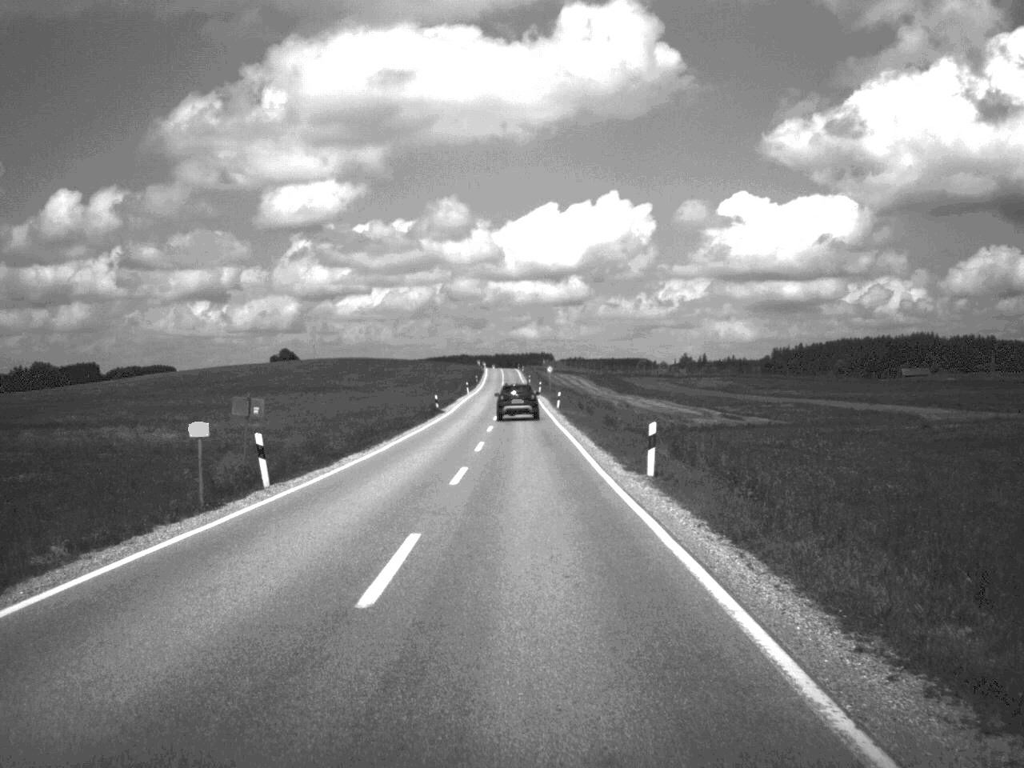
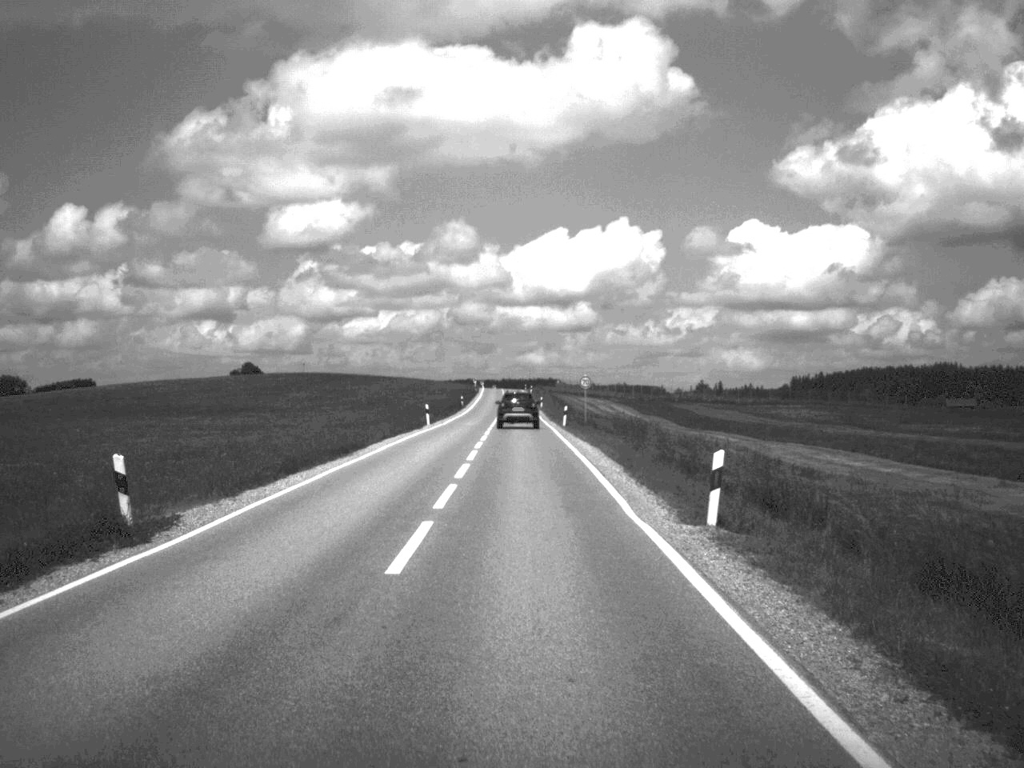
(-0.3, +57.0) m; -1°
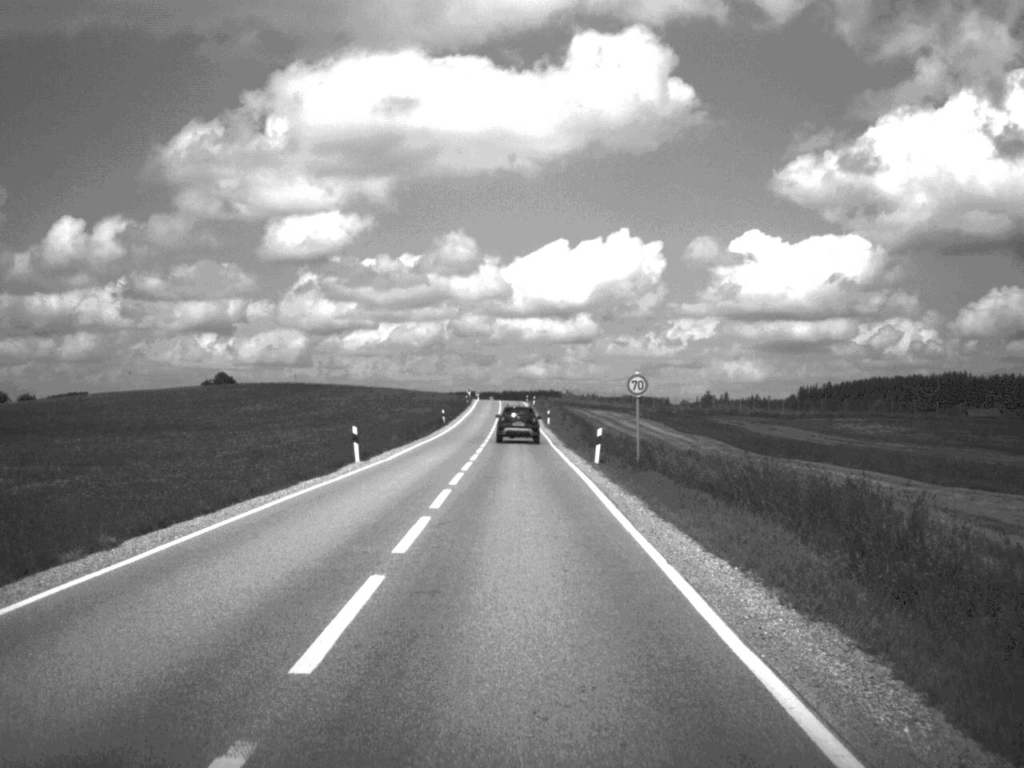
(-0.1, +27.6) m; 0°
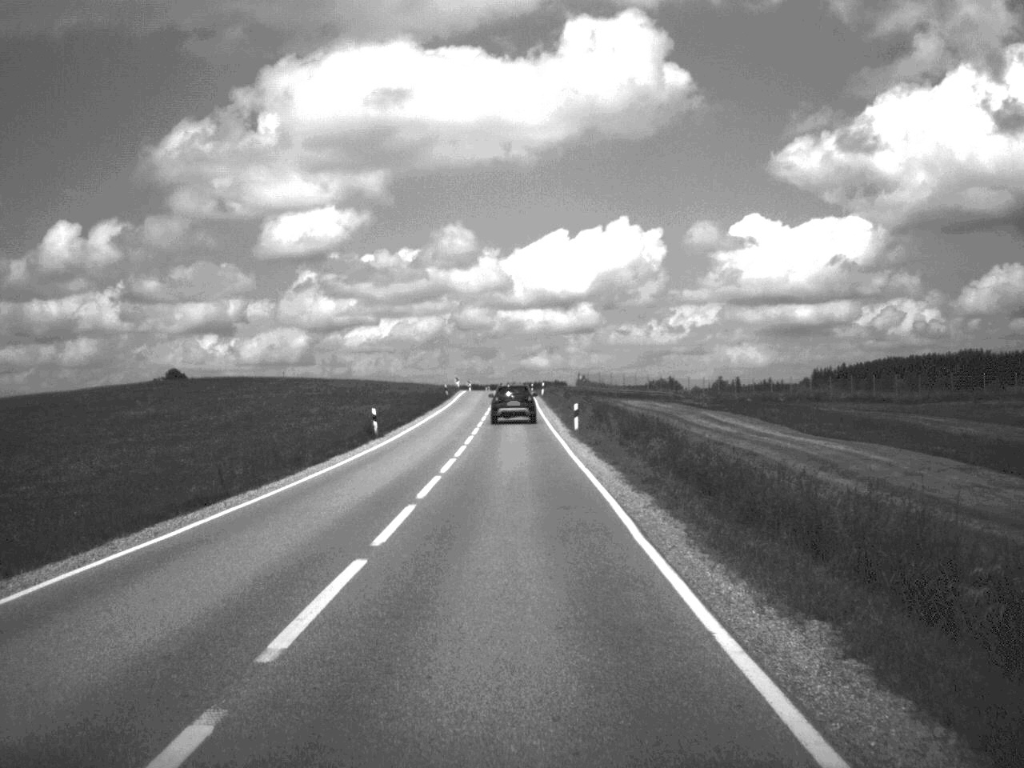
(-0.1, +40.7) m; 0°
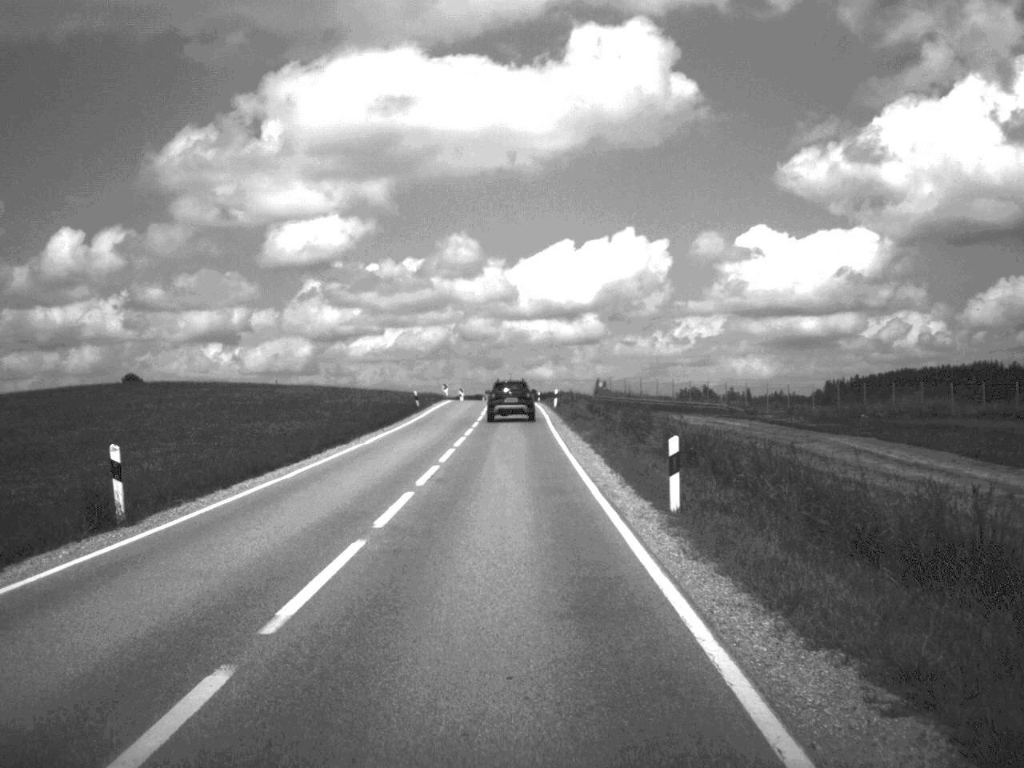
(-0.1, +28.7) m; 0°
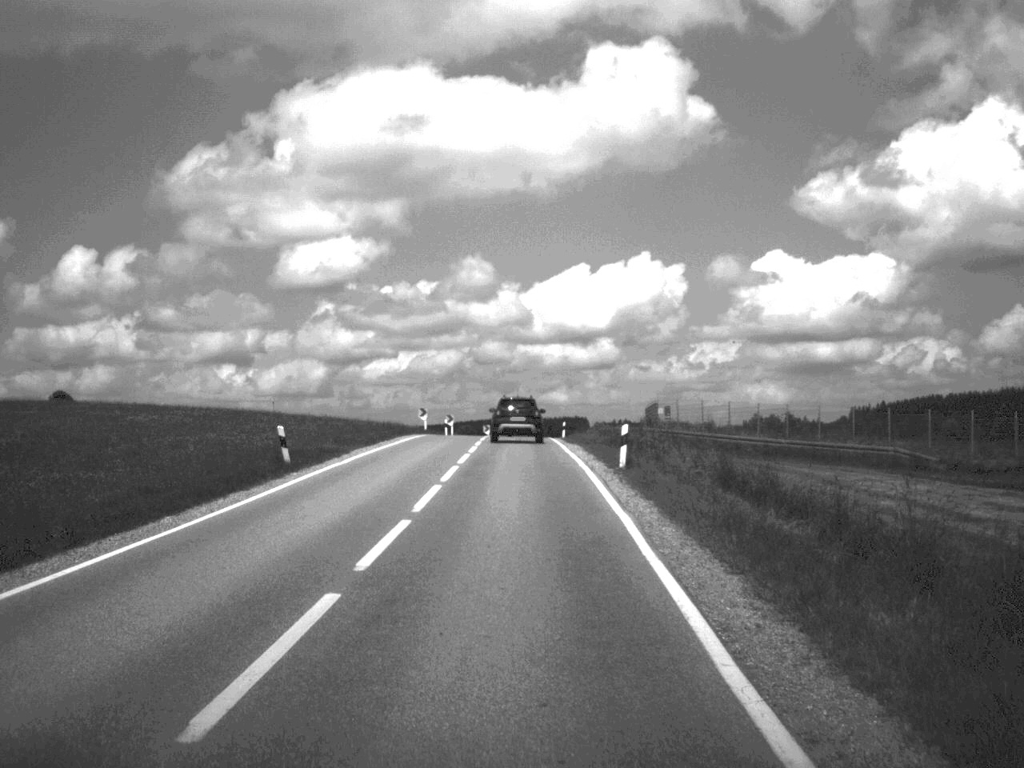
(-0.3, +38.5) m; -1°
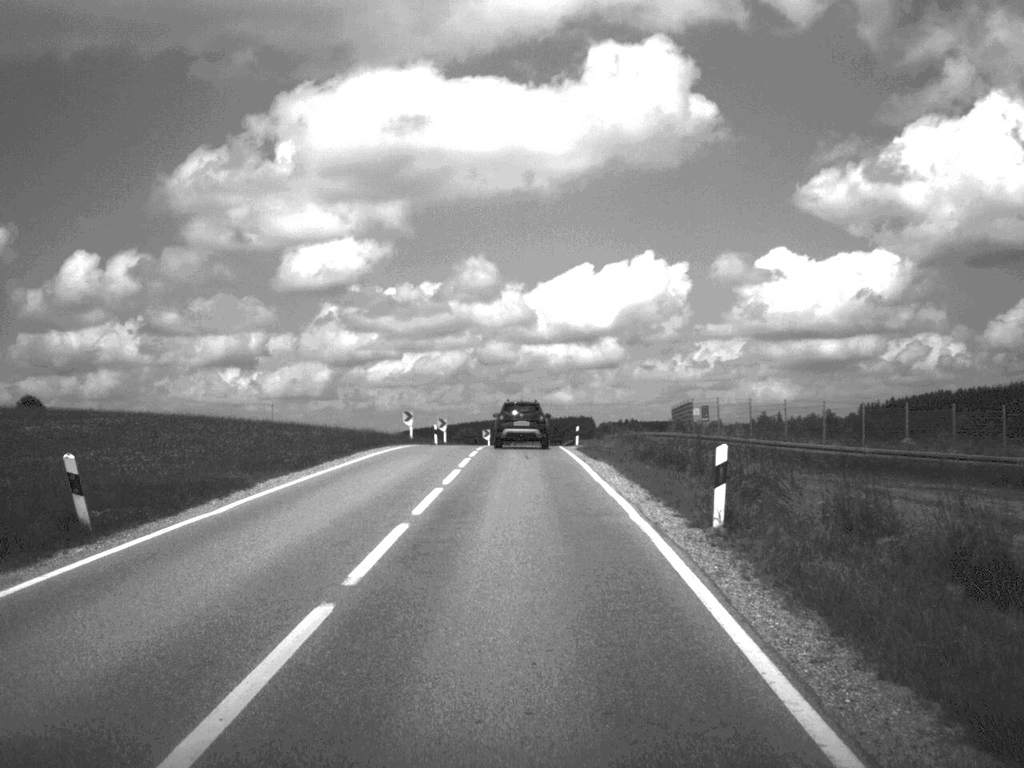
(0.0, +12.8) m; 0°
